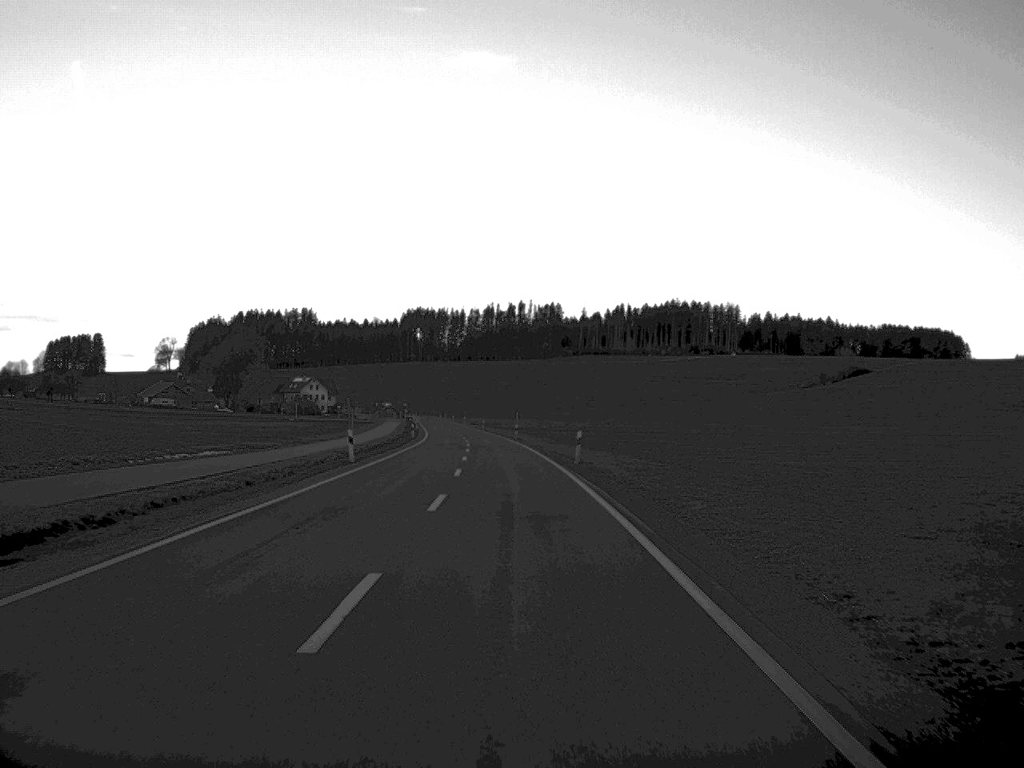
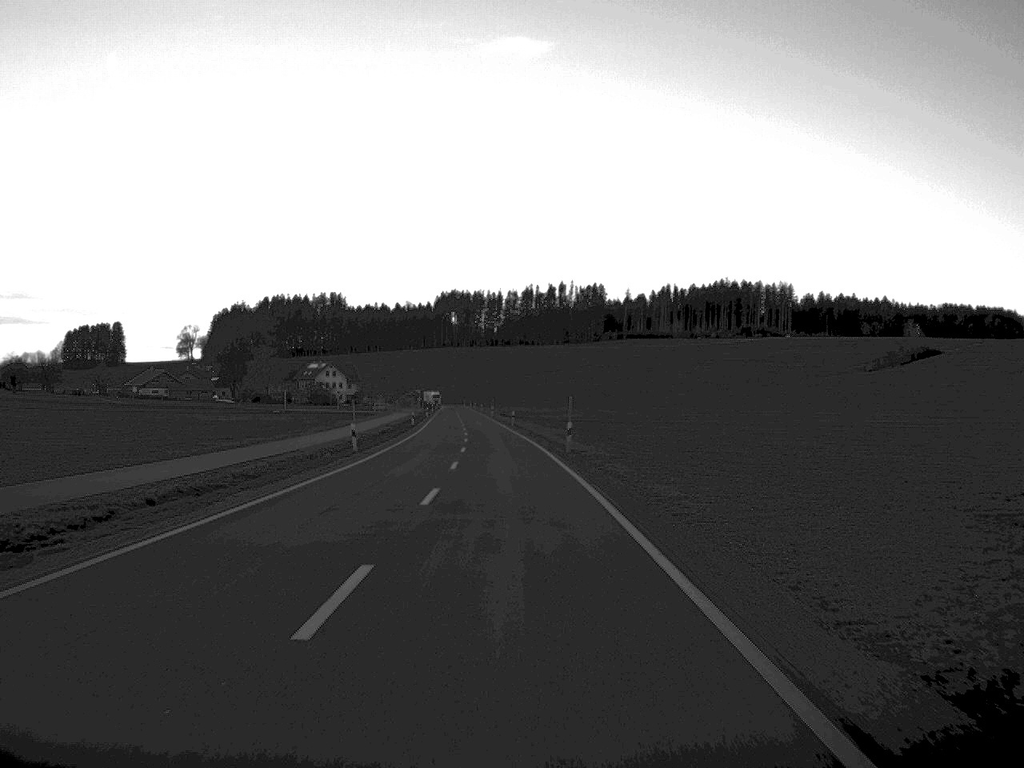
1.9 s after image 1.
(-0.8, +47.3) m; -2°
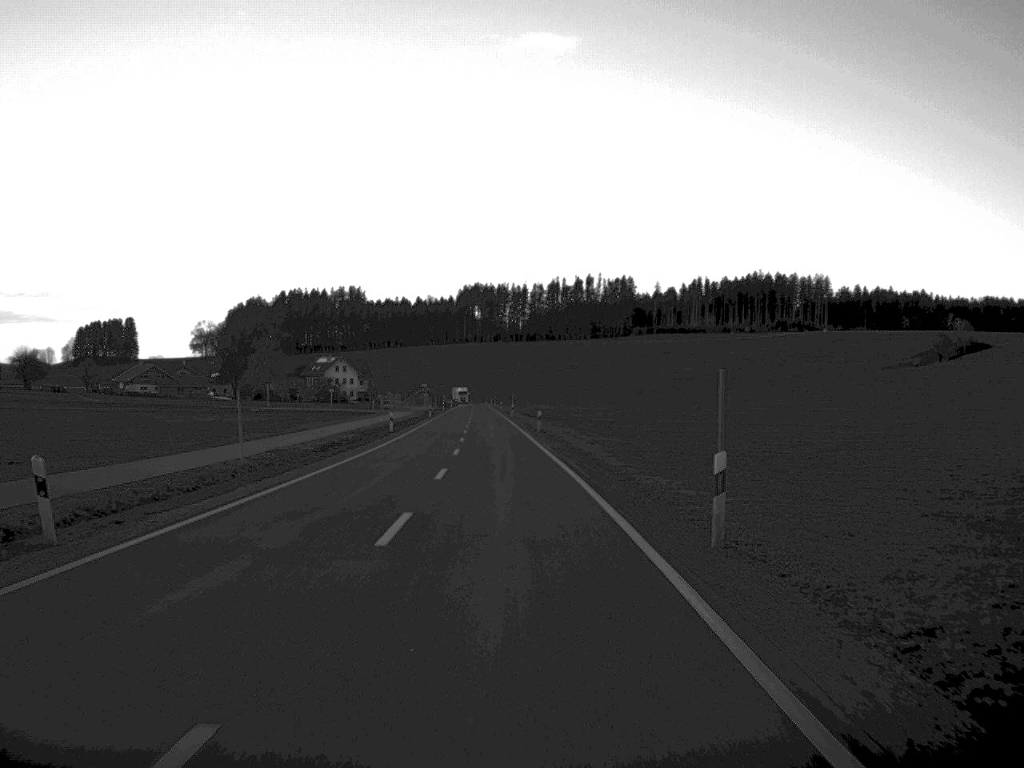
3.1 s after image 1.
(-0.3, +30.3) m; -1°
